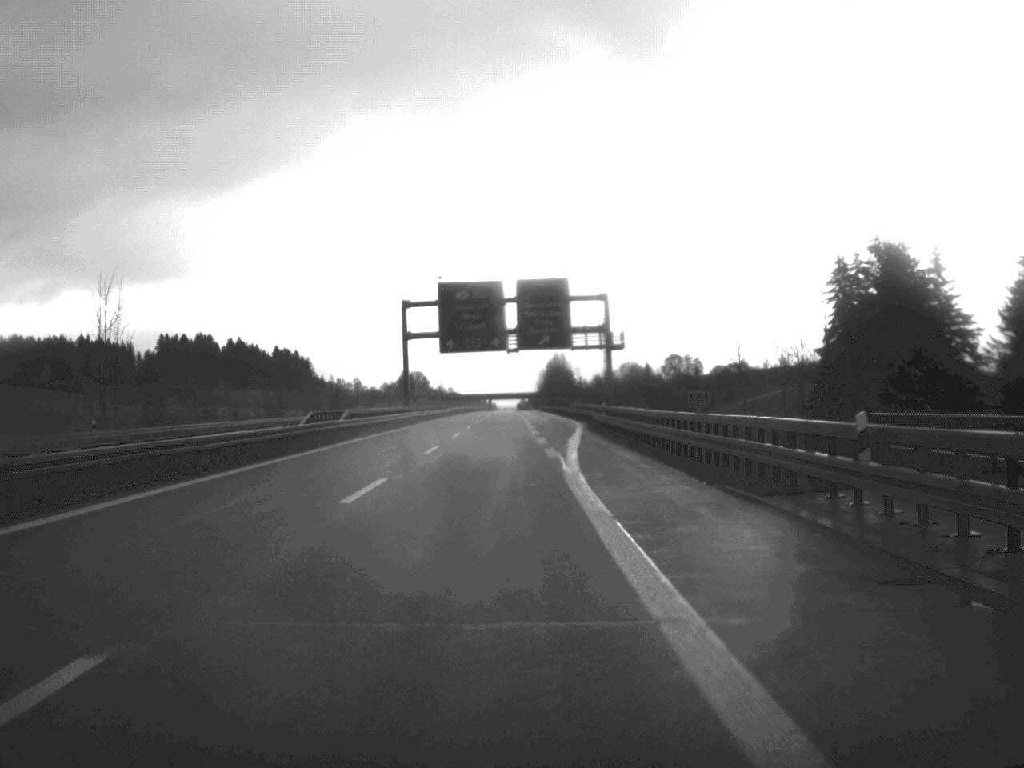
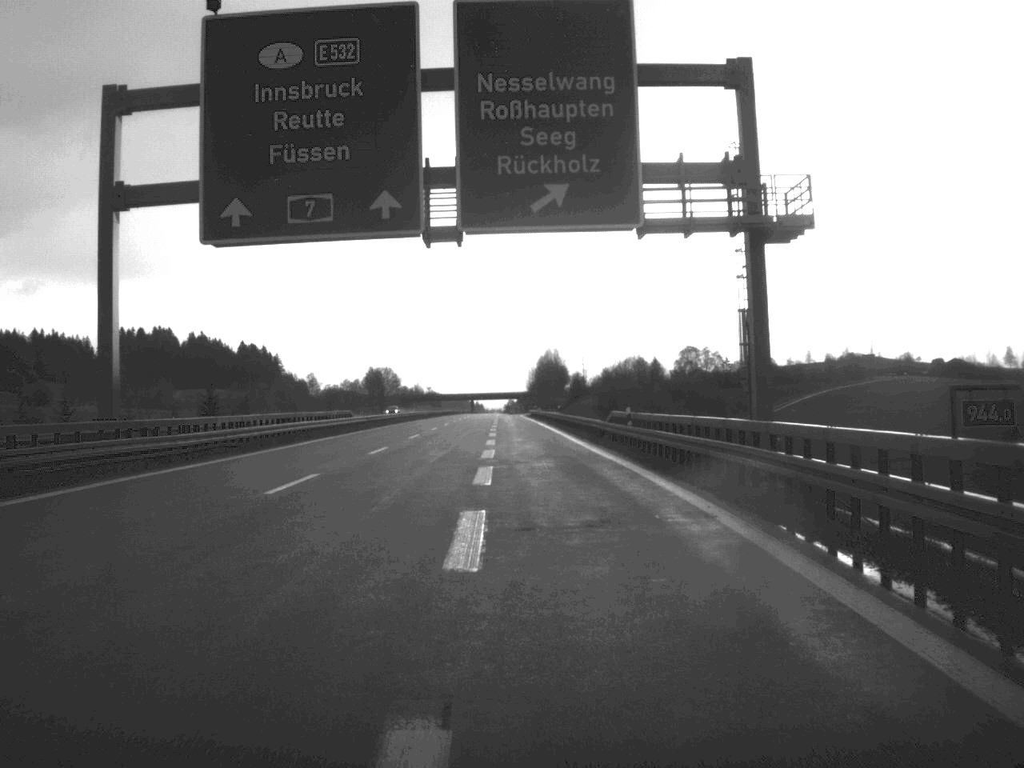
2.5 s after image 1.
(+0.5, +69.3) m; 0°
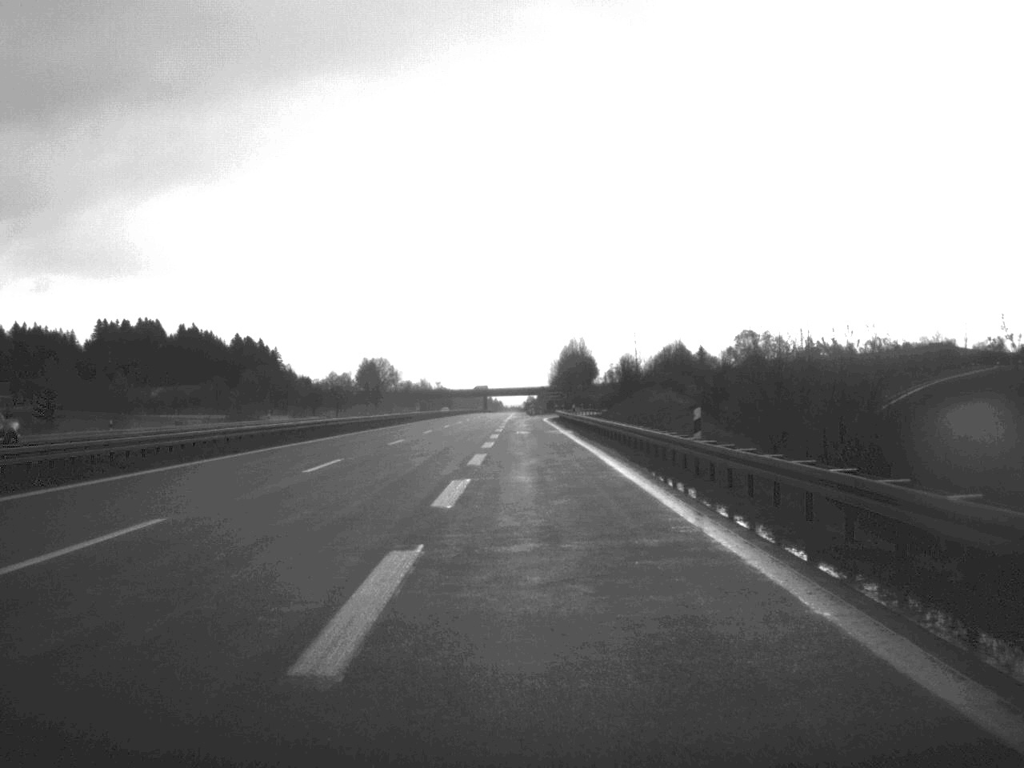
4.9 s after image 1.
(-0.6, +63.8) m; -1°
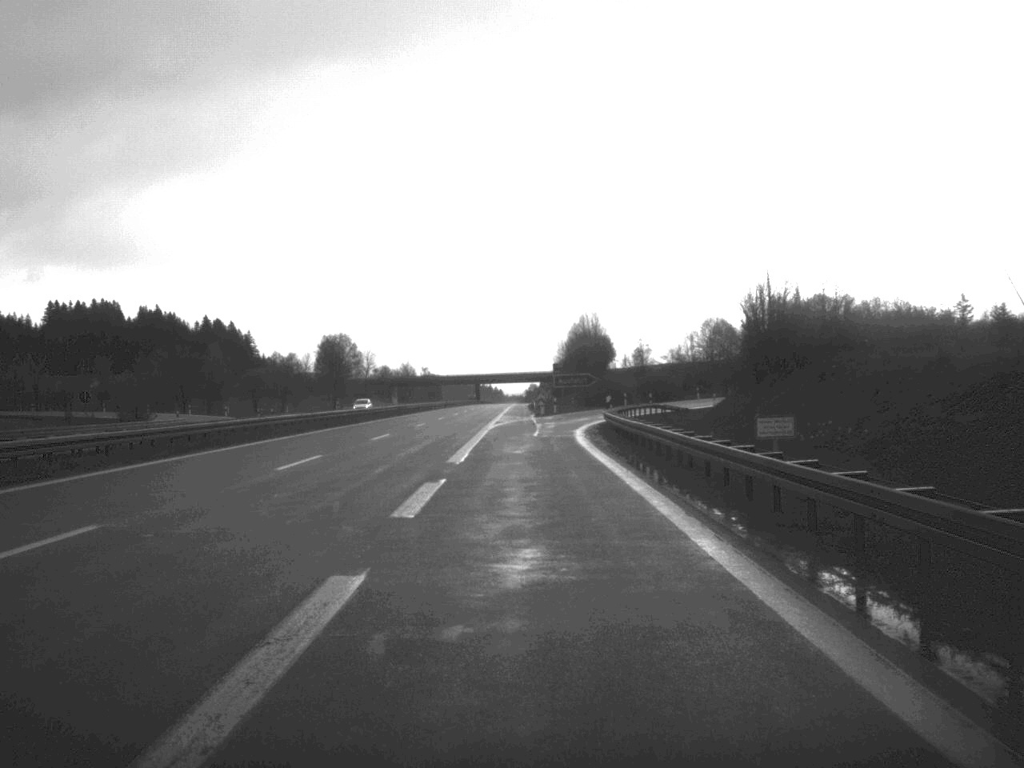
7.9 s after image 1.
(-0.2, +72.8) m; 0°
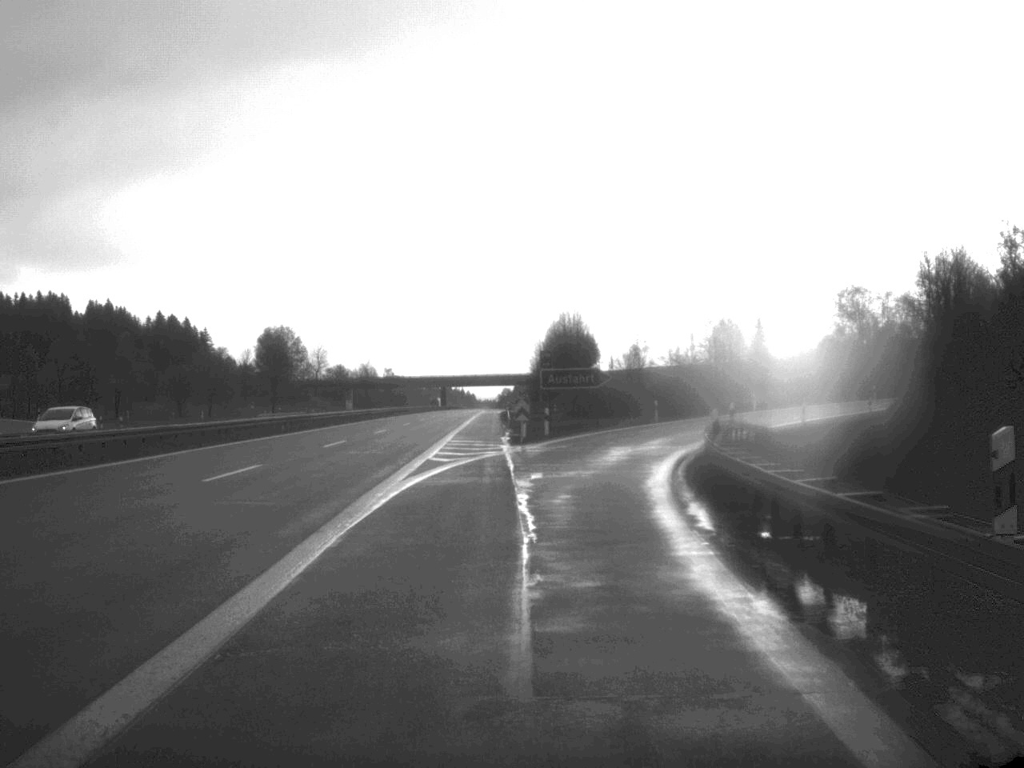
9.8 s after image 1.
(+0.2, +38.5) m; +1°
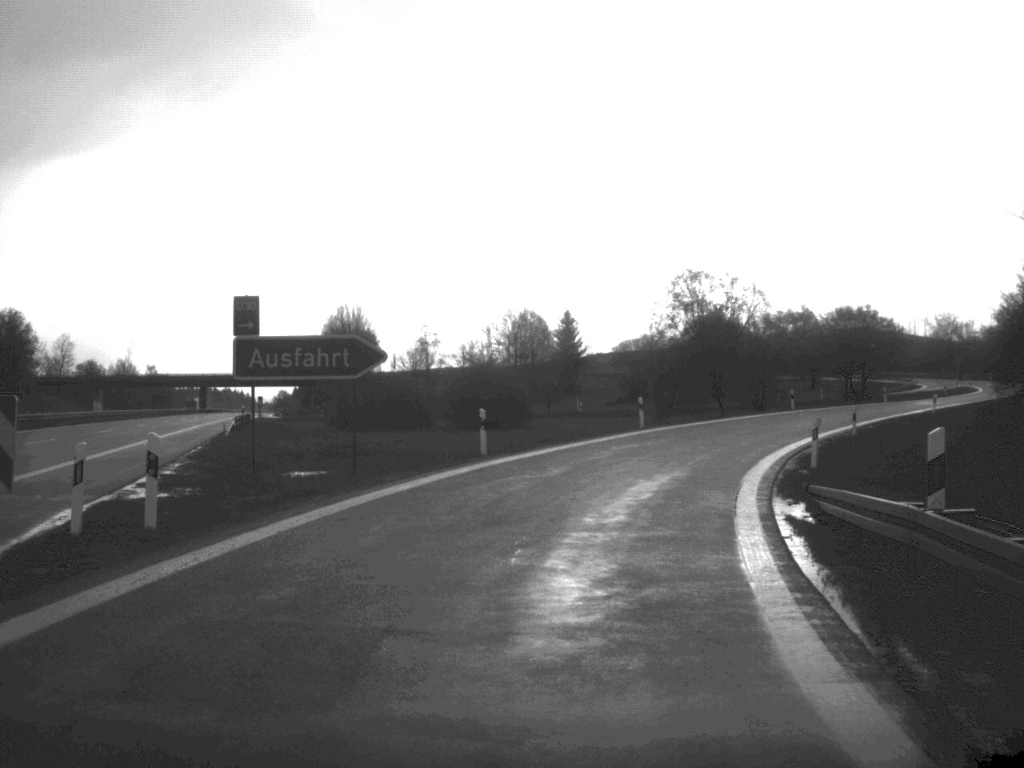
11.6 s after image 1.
(+2.3, +33.5) m; +10°
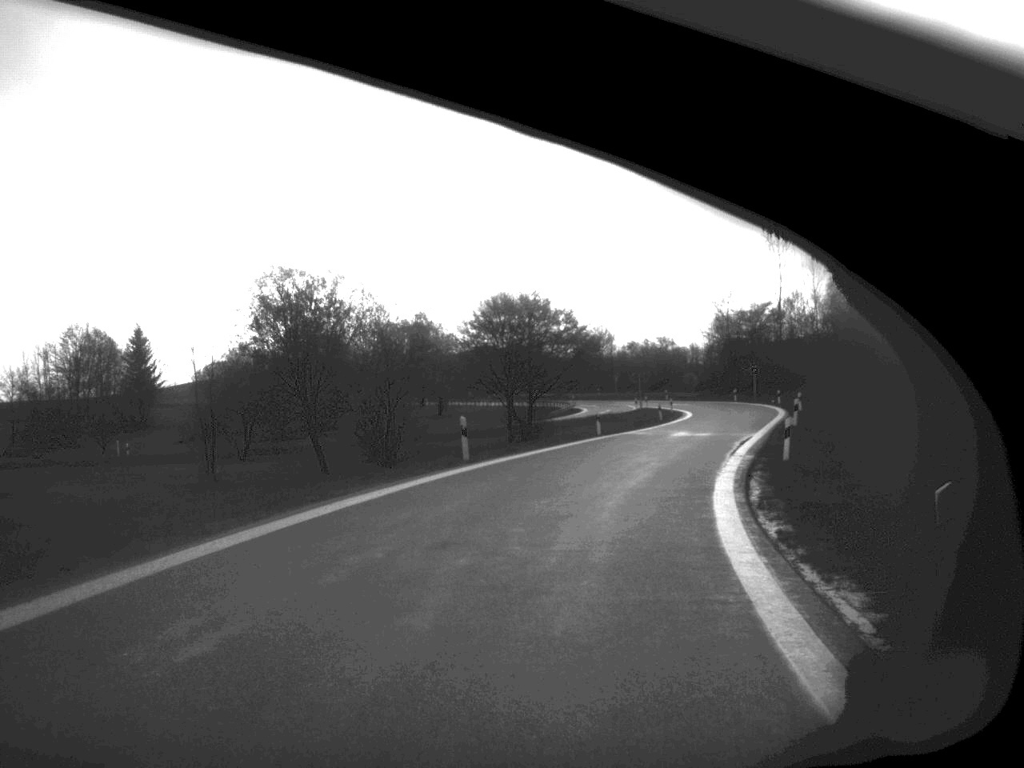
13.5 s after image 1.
(+5.2, +33.8) m; +17°
